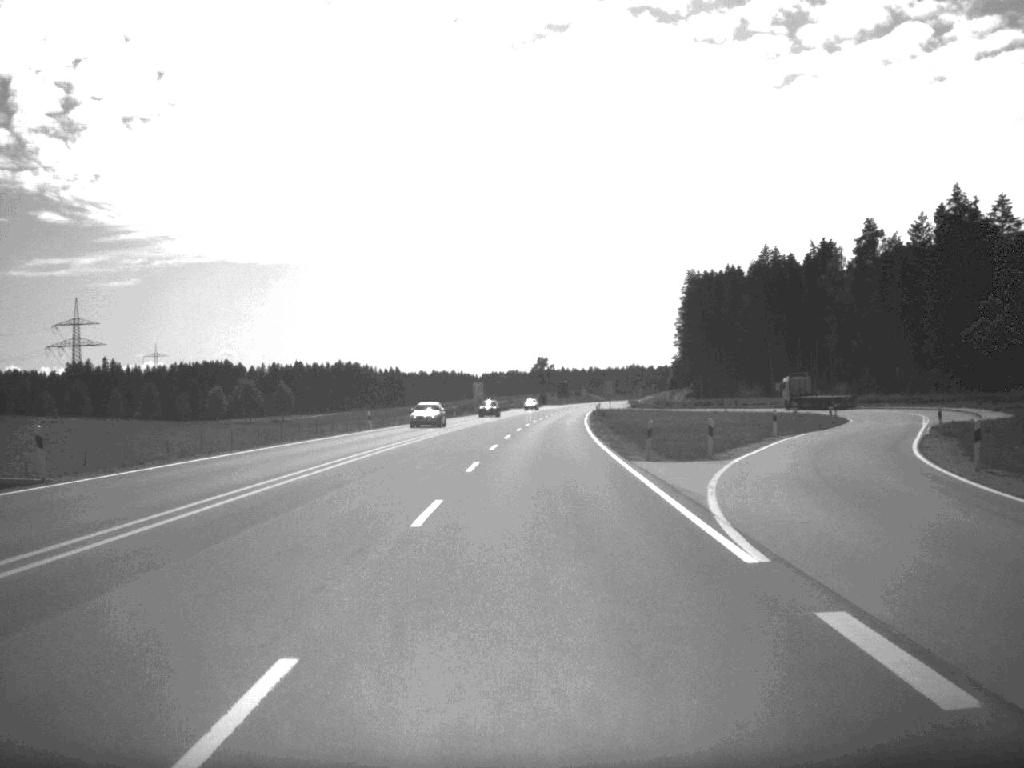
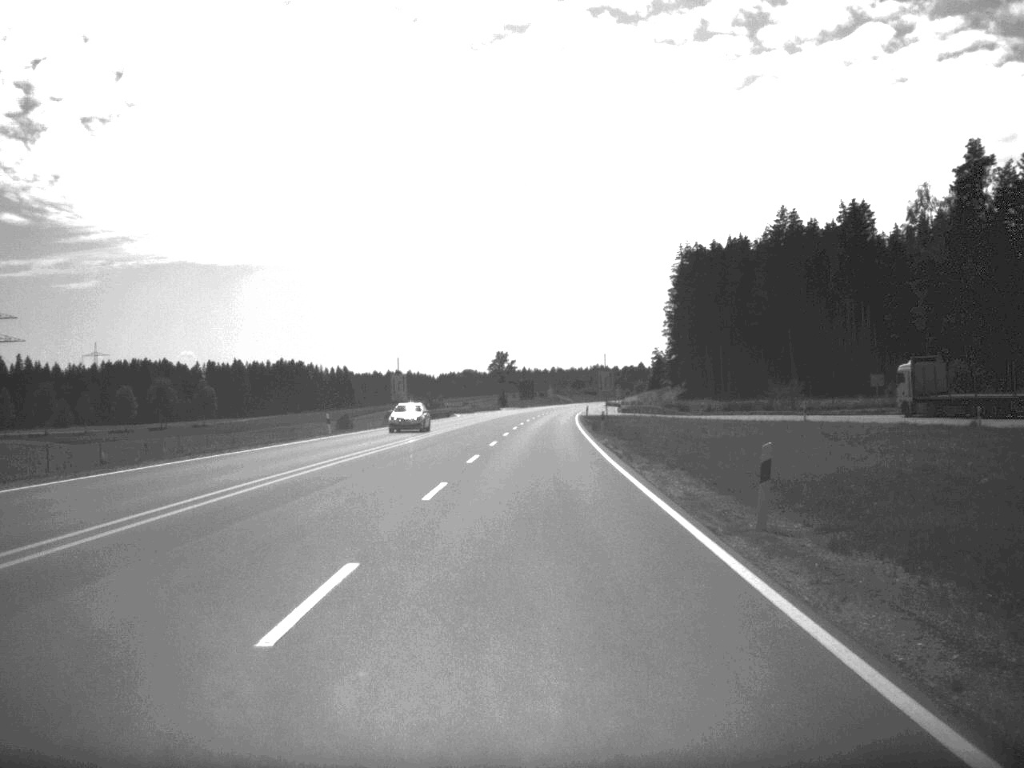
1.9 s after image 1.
(+0.9, +55.4) m; +2°
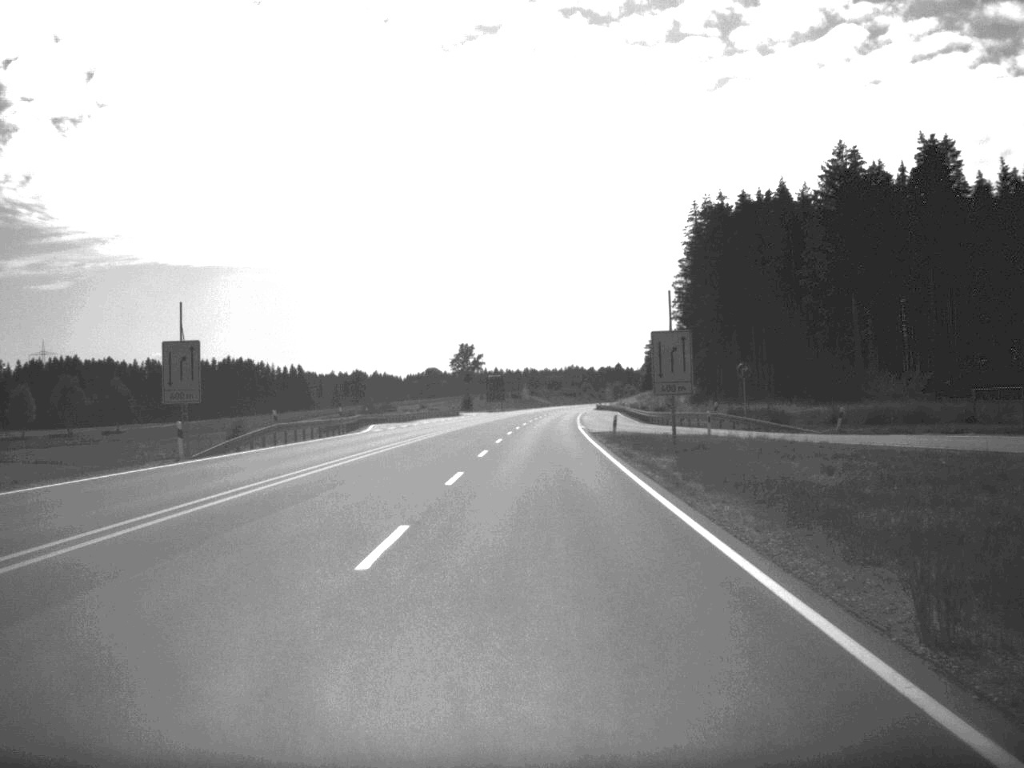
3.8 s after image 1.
(+0.5, +55.9) m; +1°
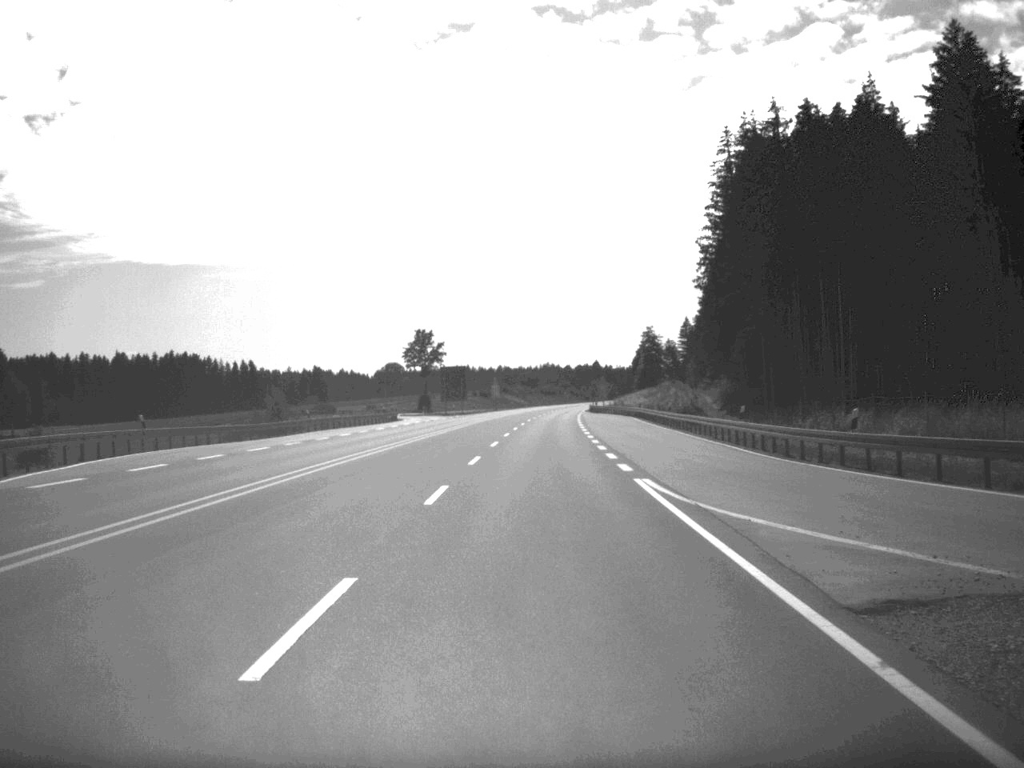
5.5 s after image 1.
(+0.5, +52.1) m; +1°
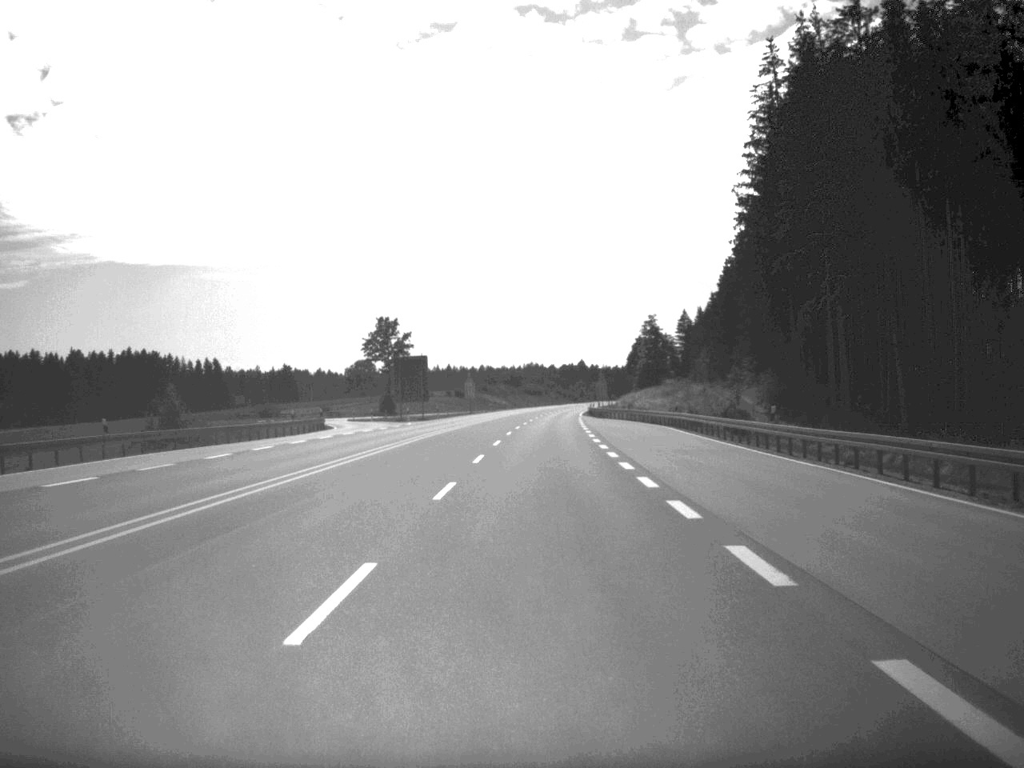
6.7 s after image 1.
(+0.2, +34.8) m; +1°
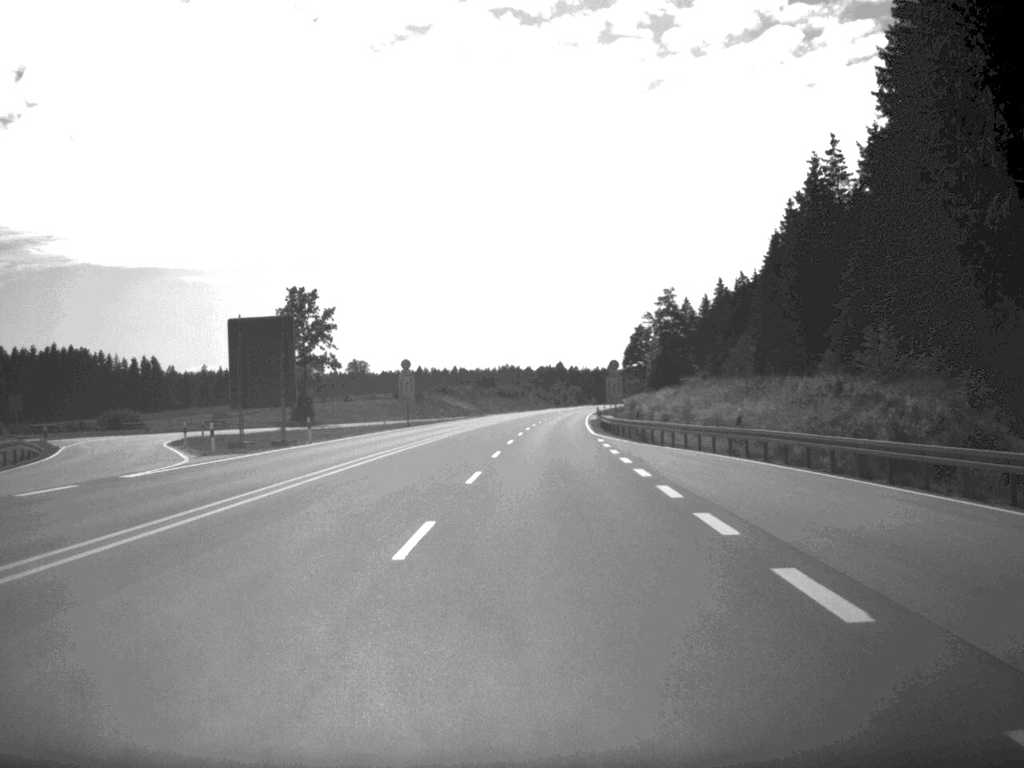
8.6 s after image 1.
(+0.4, +54.9) m; +1°
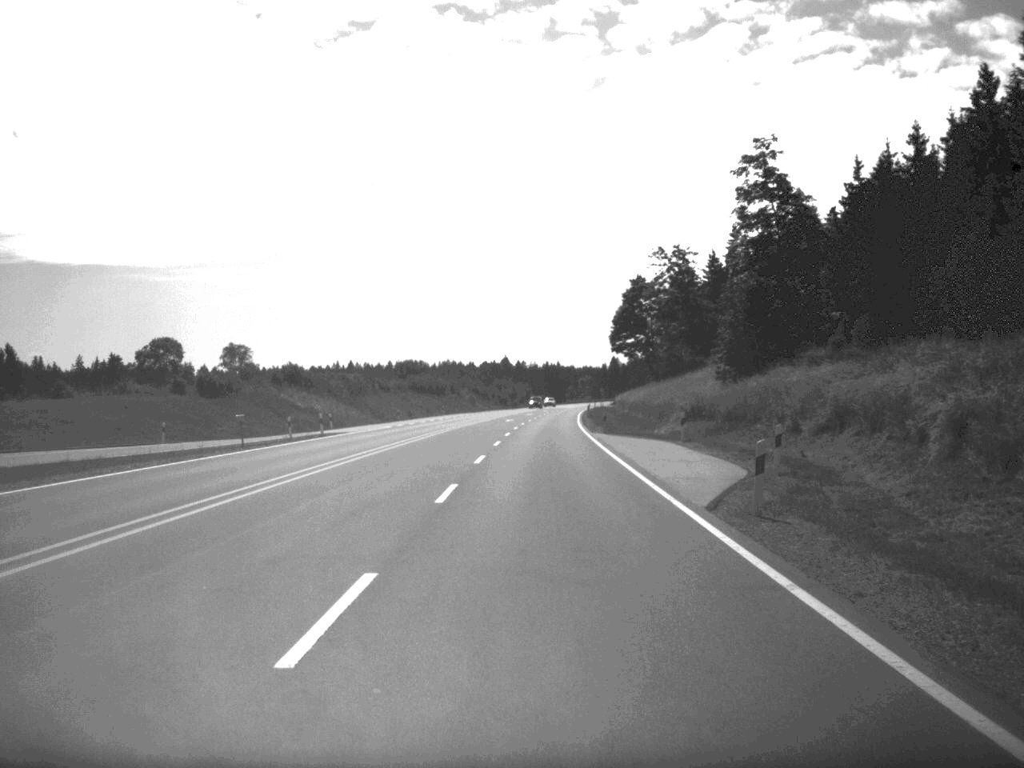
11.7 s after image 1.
(+1.9, +88.6) m; +2°
